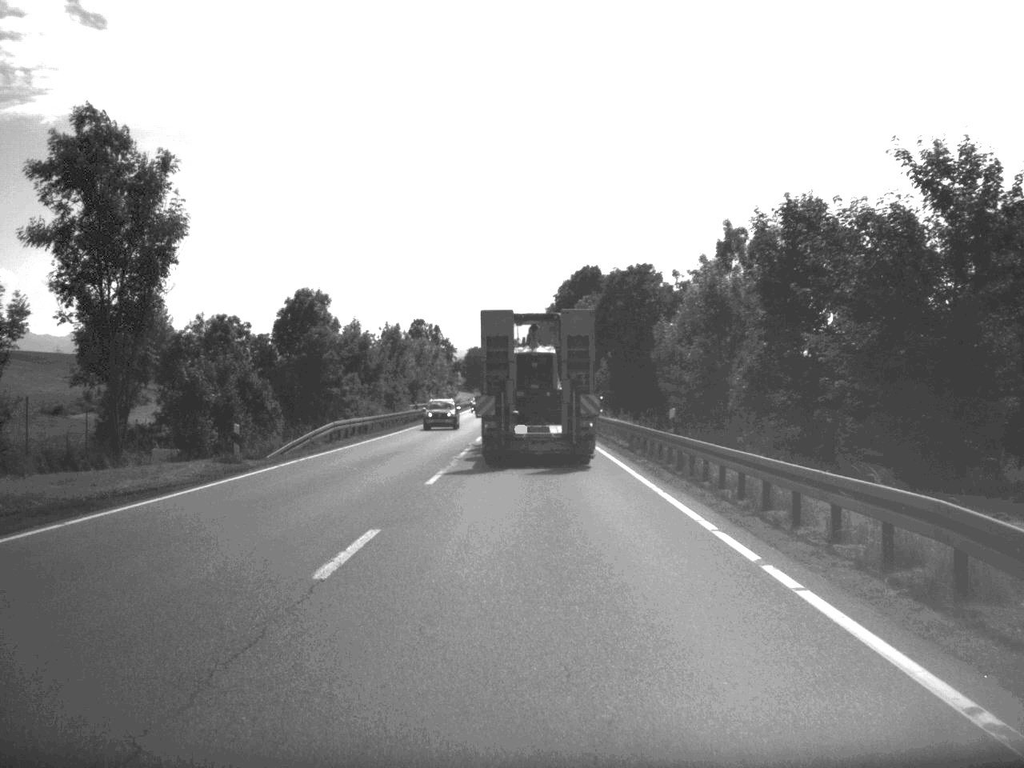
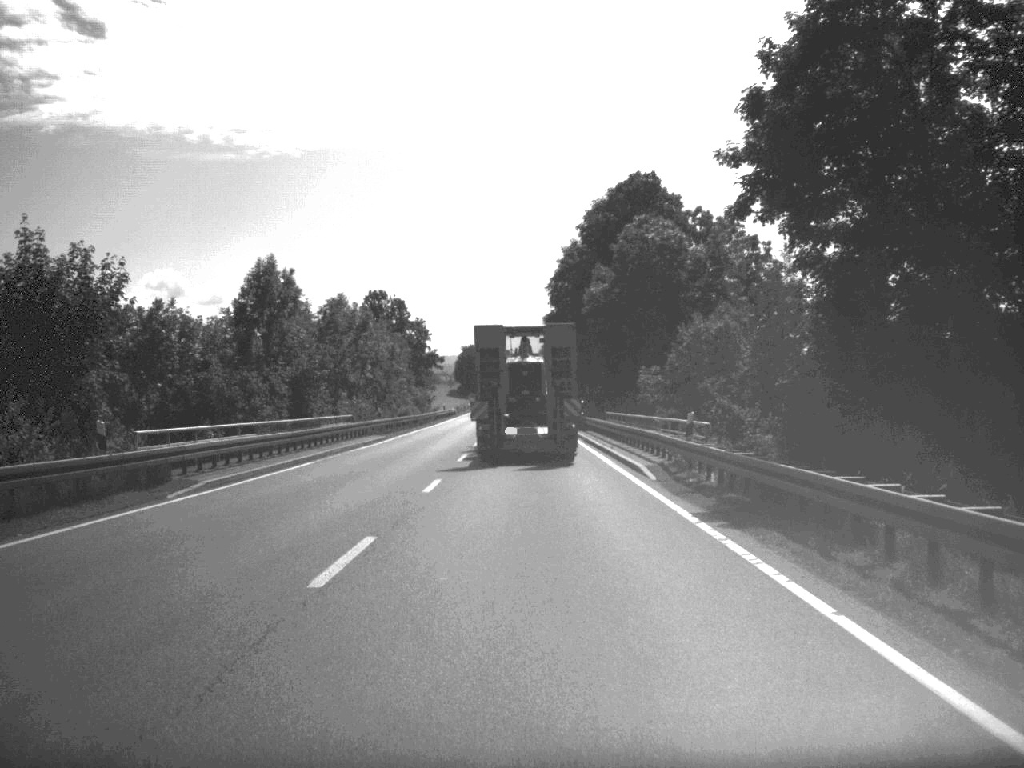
(-0.1, +59.1) m; 0°
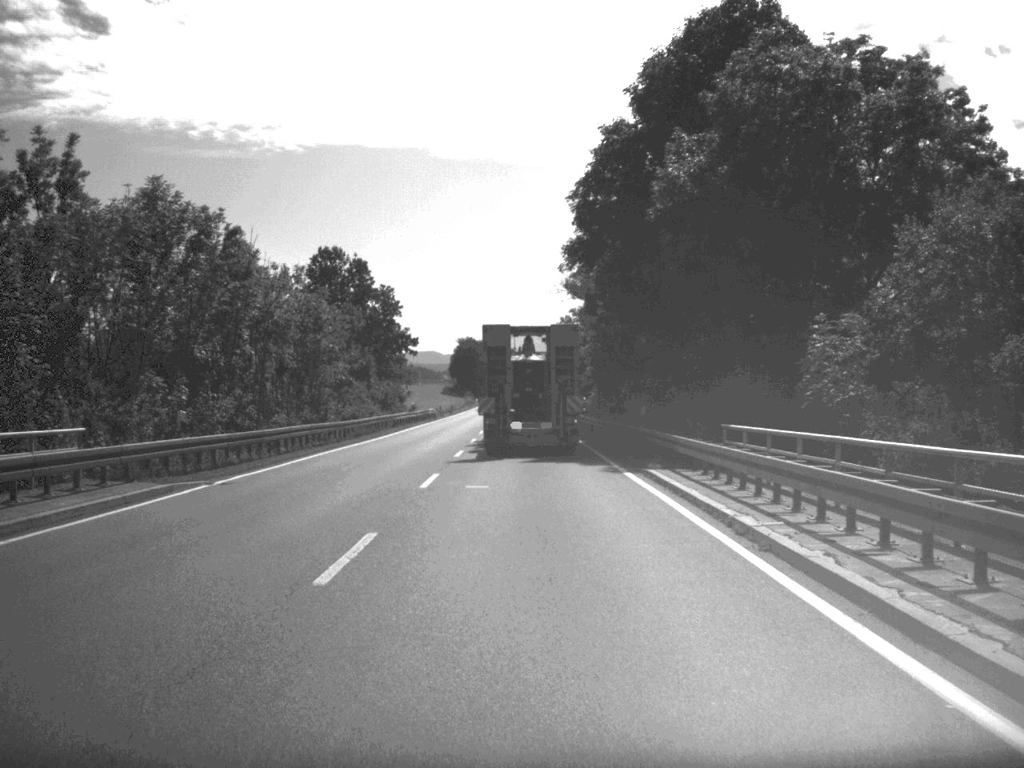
(-0.1, +35.4) m; 0°
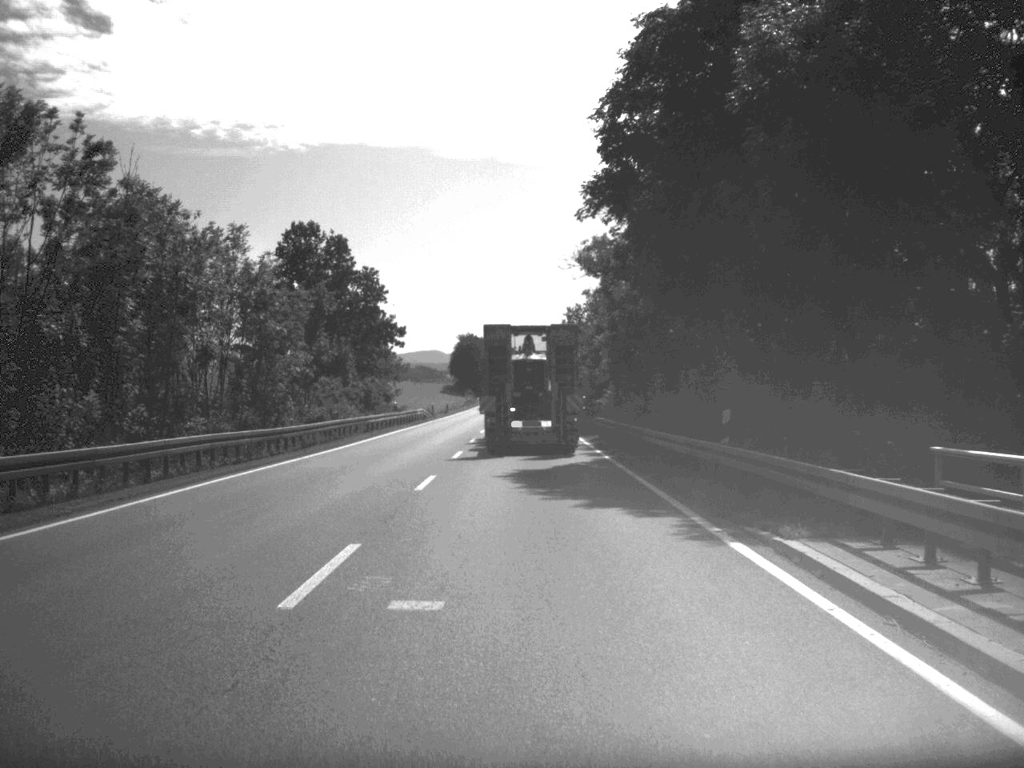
(0.0, +13.2) m; 0°
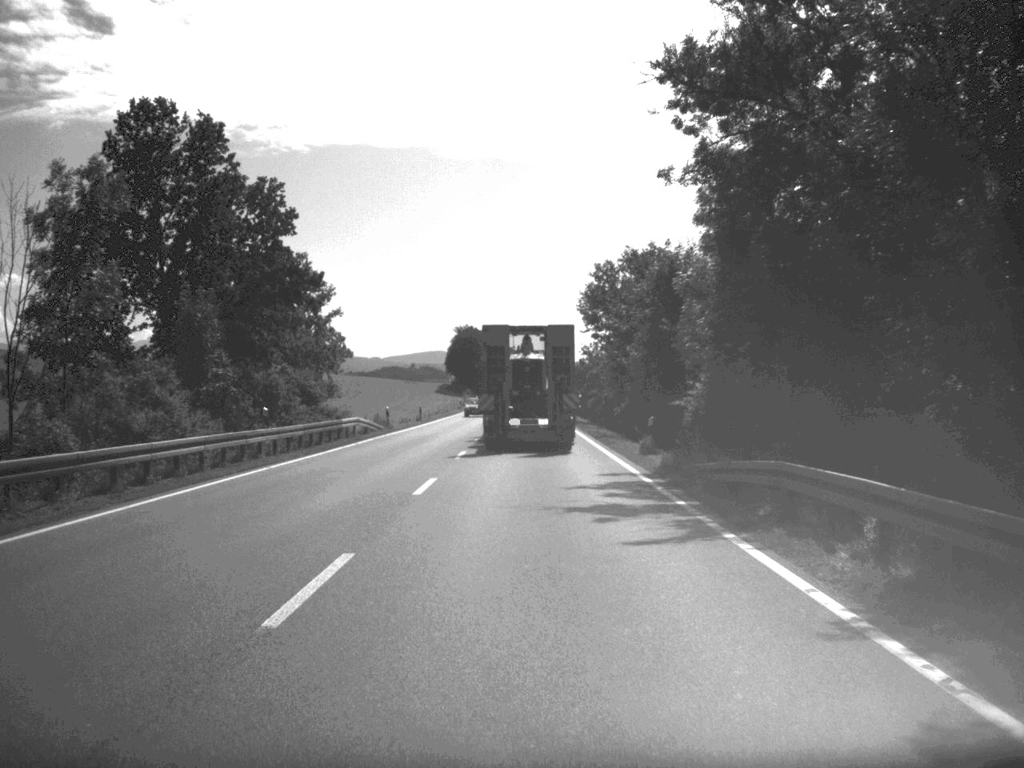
(-0.2, +36.3) m; 0°
